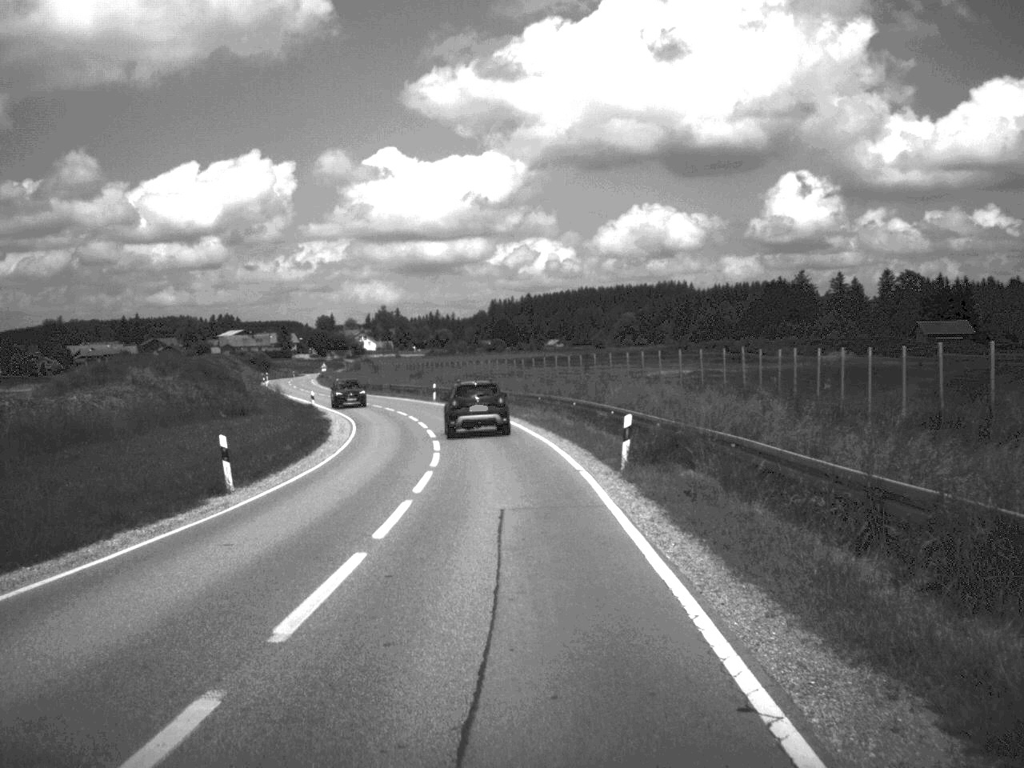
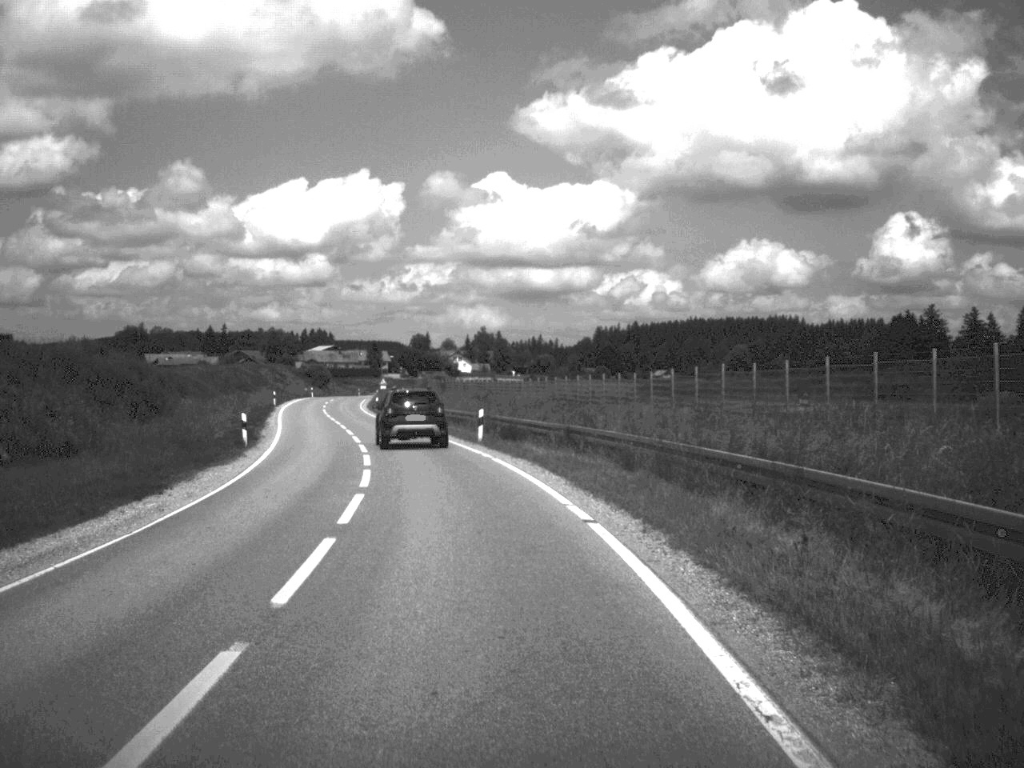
(-0.8, +34.6) m; -5°
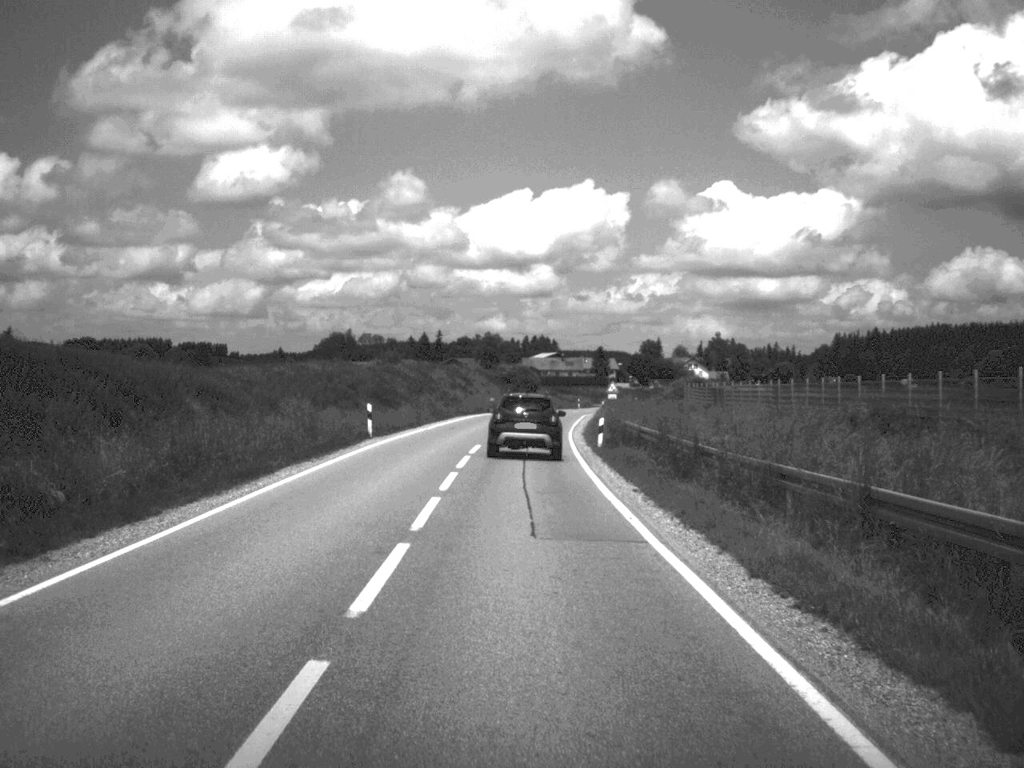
(-5.4, +47.6) m; -10°
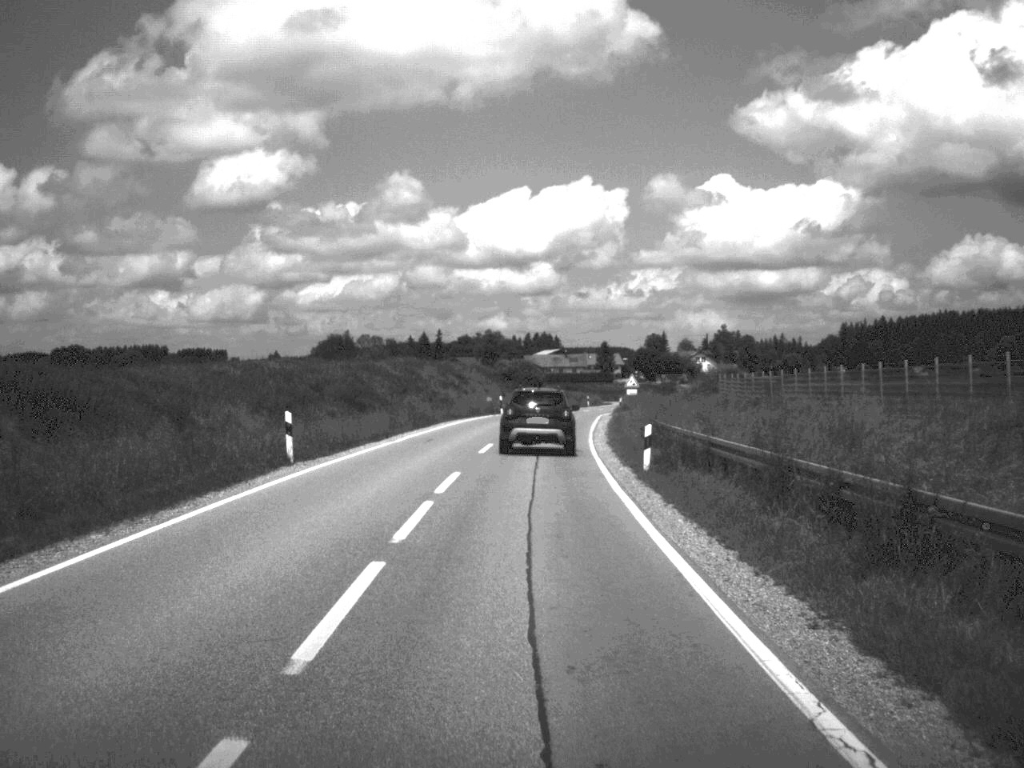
(0.0, +13.6) m; 0°
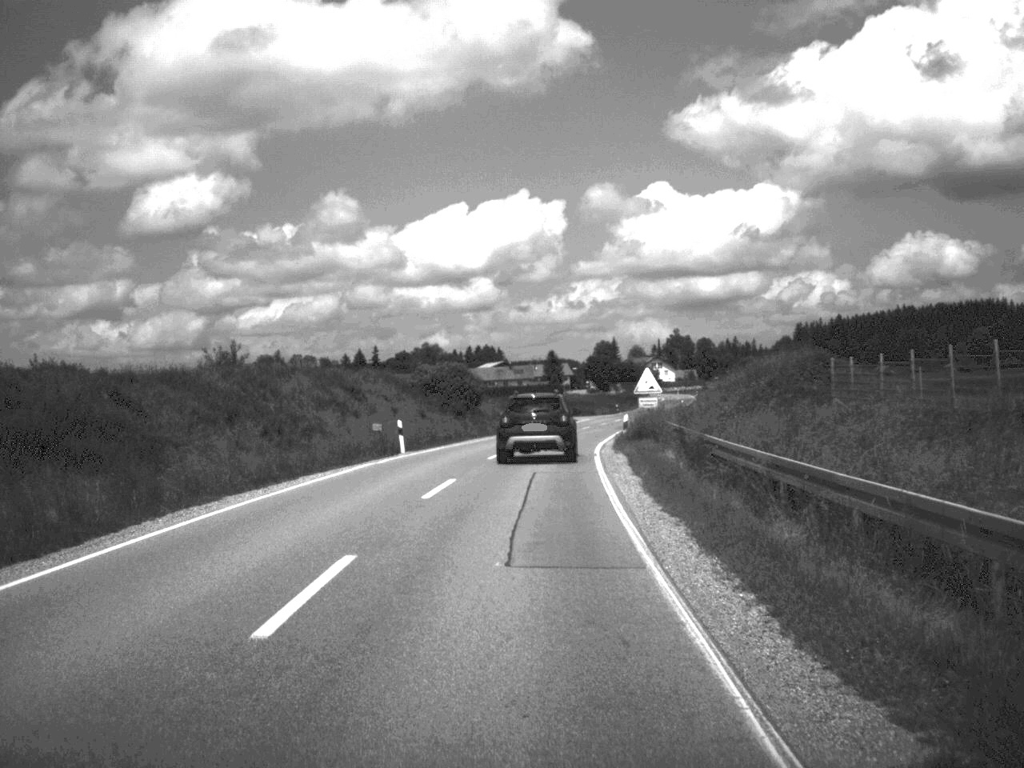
(+0.6, +34.5) m; +2°
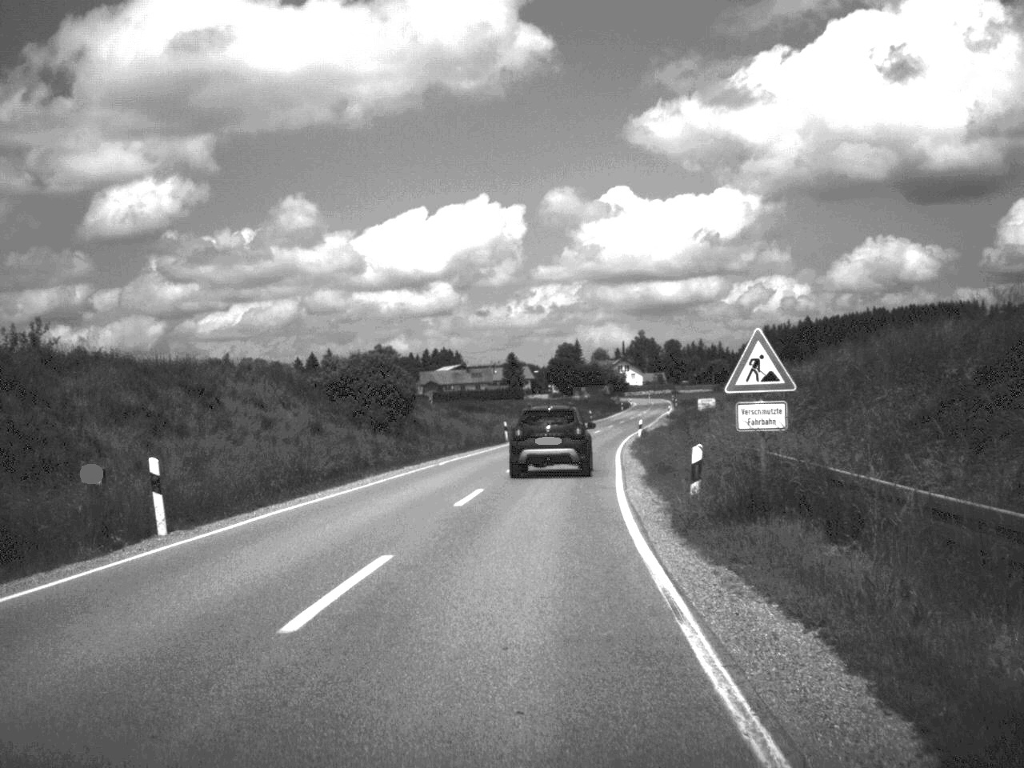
(+0.3, +23.0) m; +2°
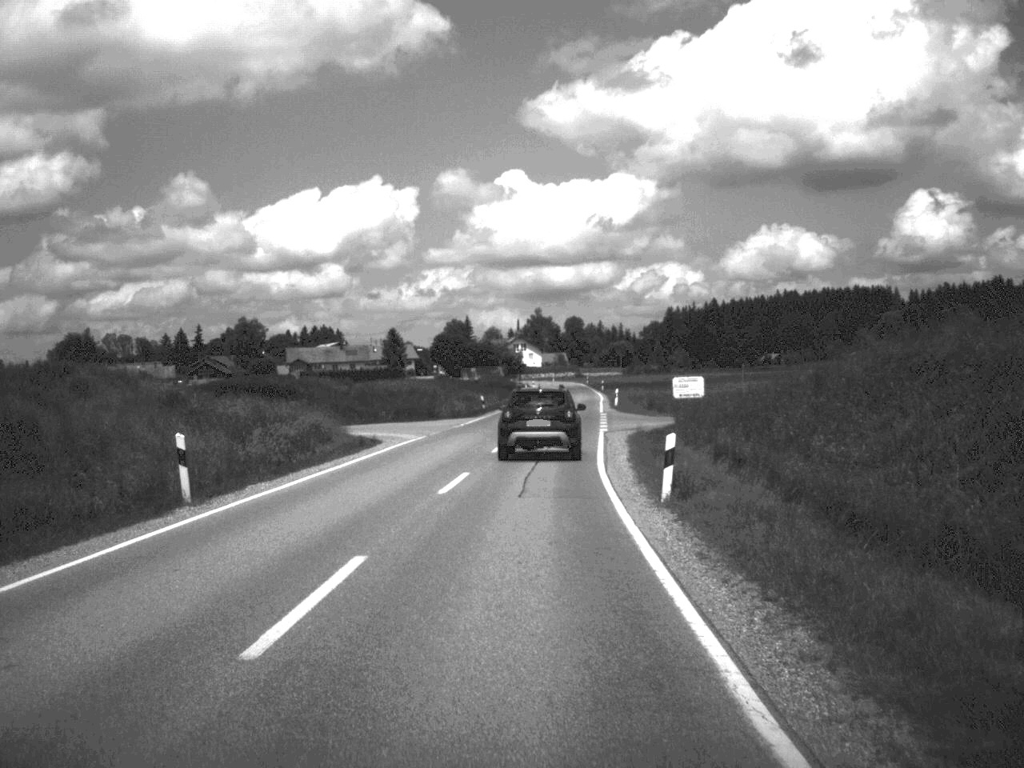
(+2.1, +47.1) m; +5°
